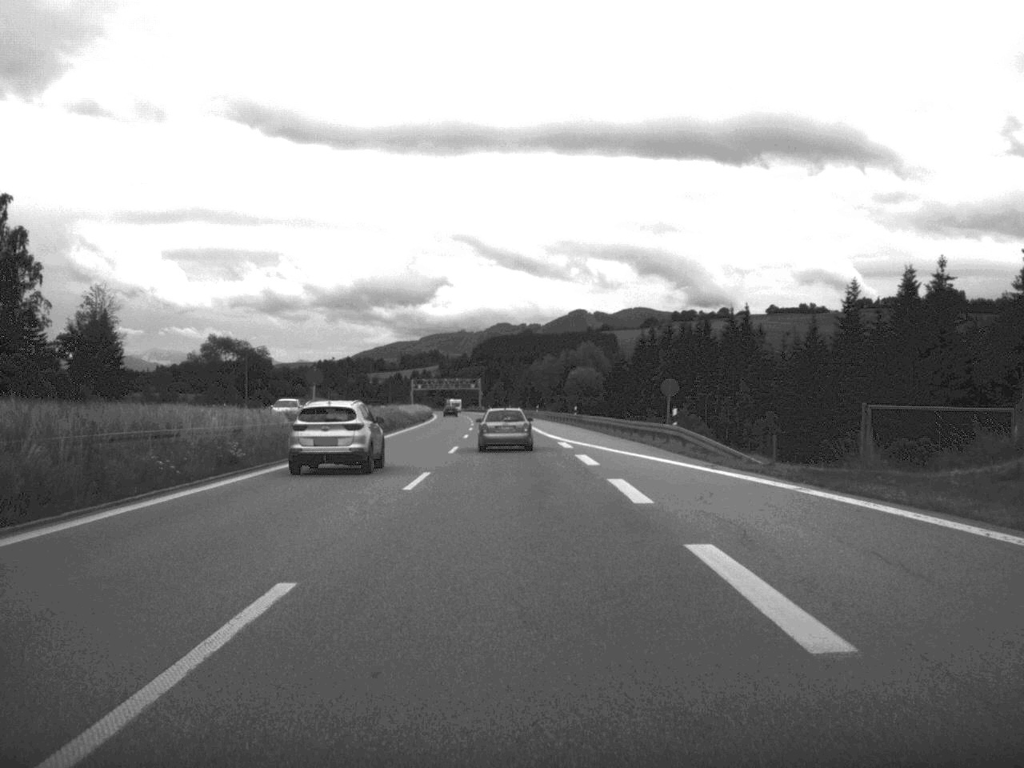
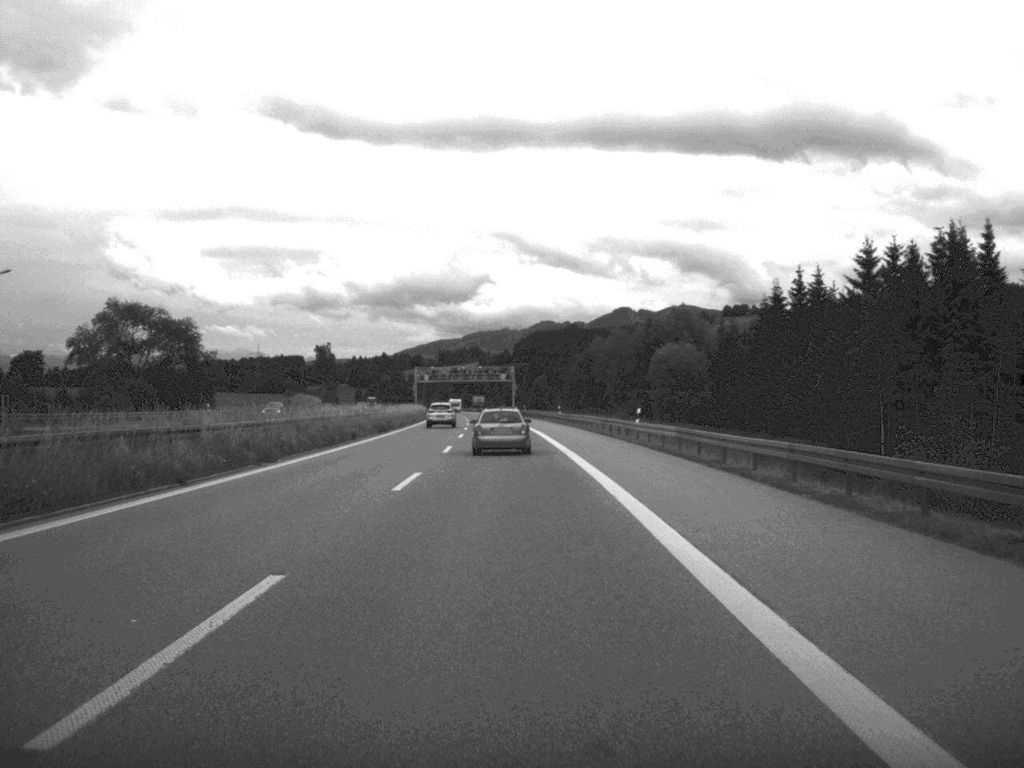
(-1.5, +87.6) m; -2°
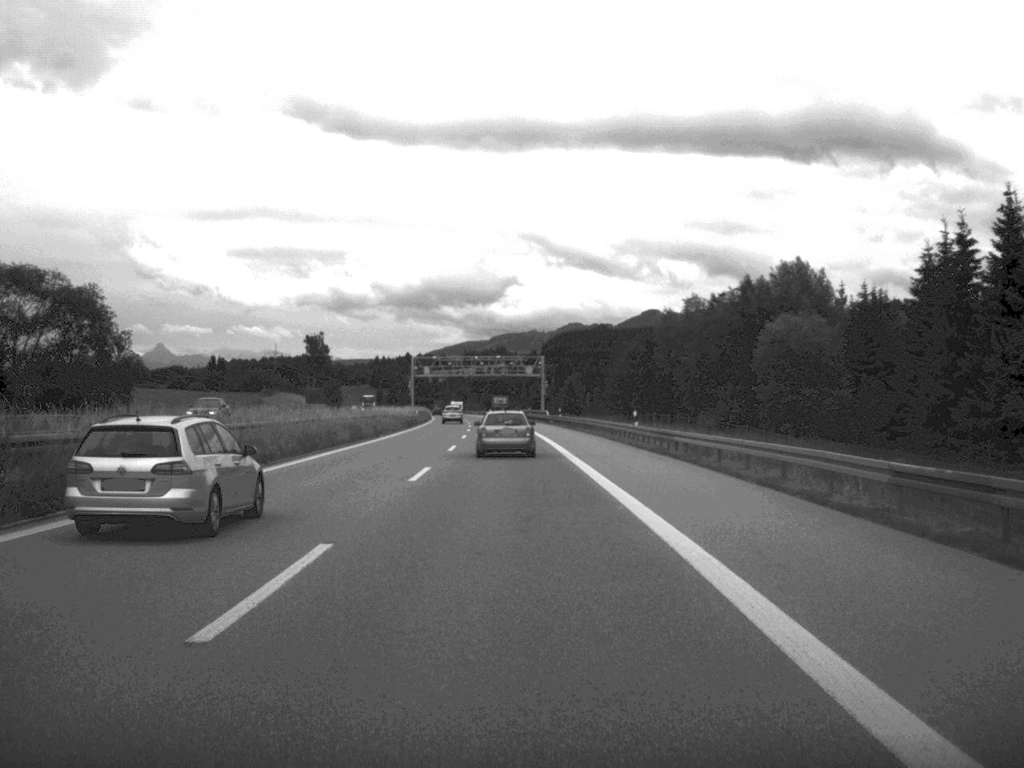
(-0.7, +50.1) m; -1°
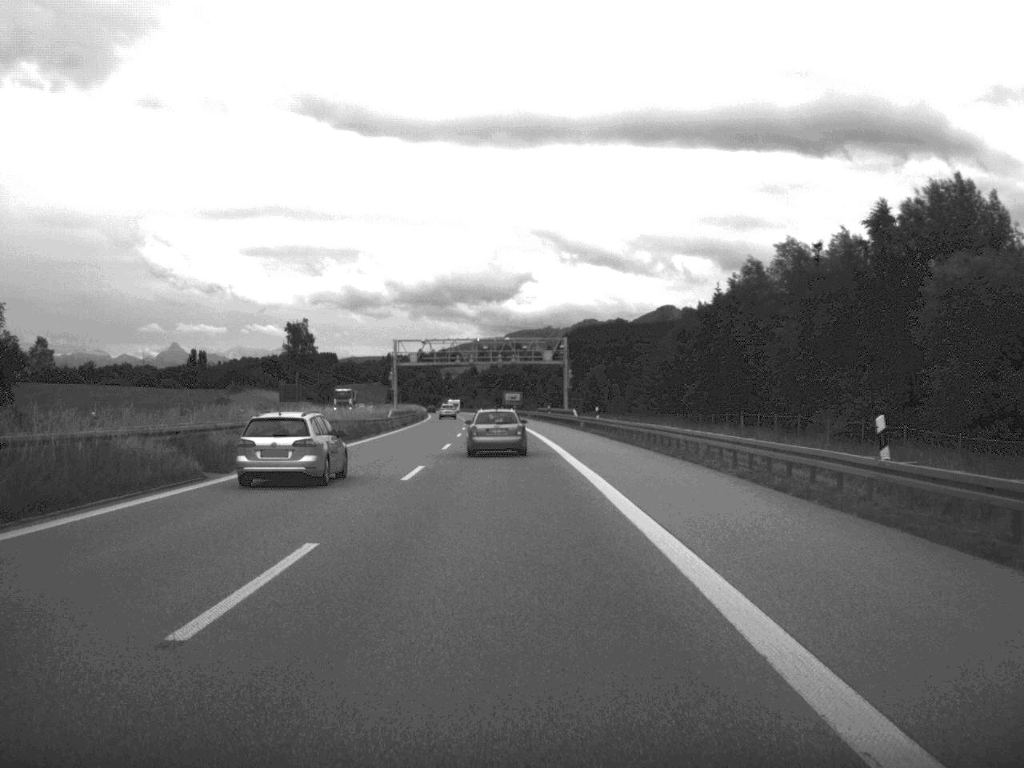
(-0.2, +35.5) m; -1°
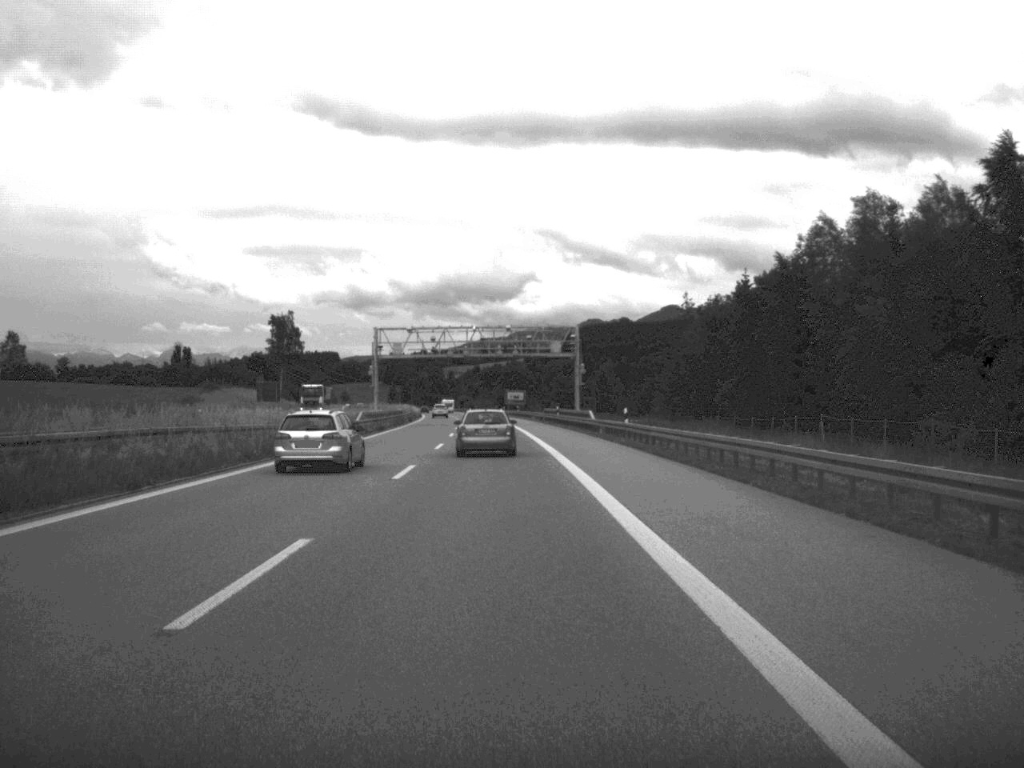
(0.0, +17.4) m; 0°
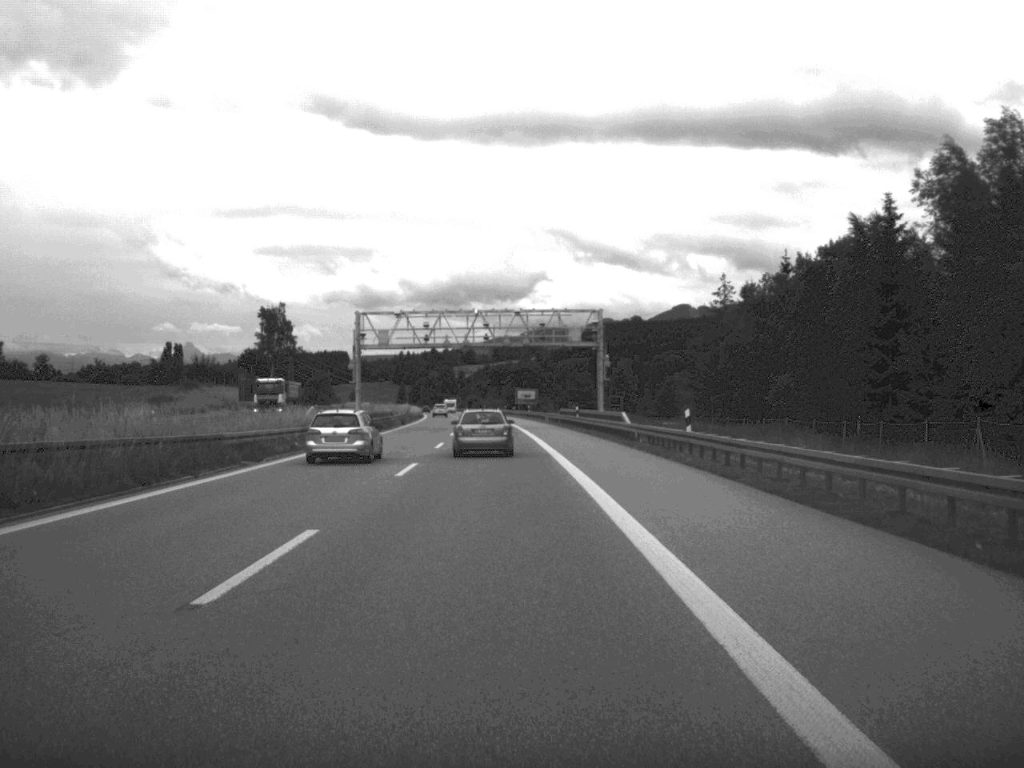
(-0.1, +16.6) m; -1°
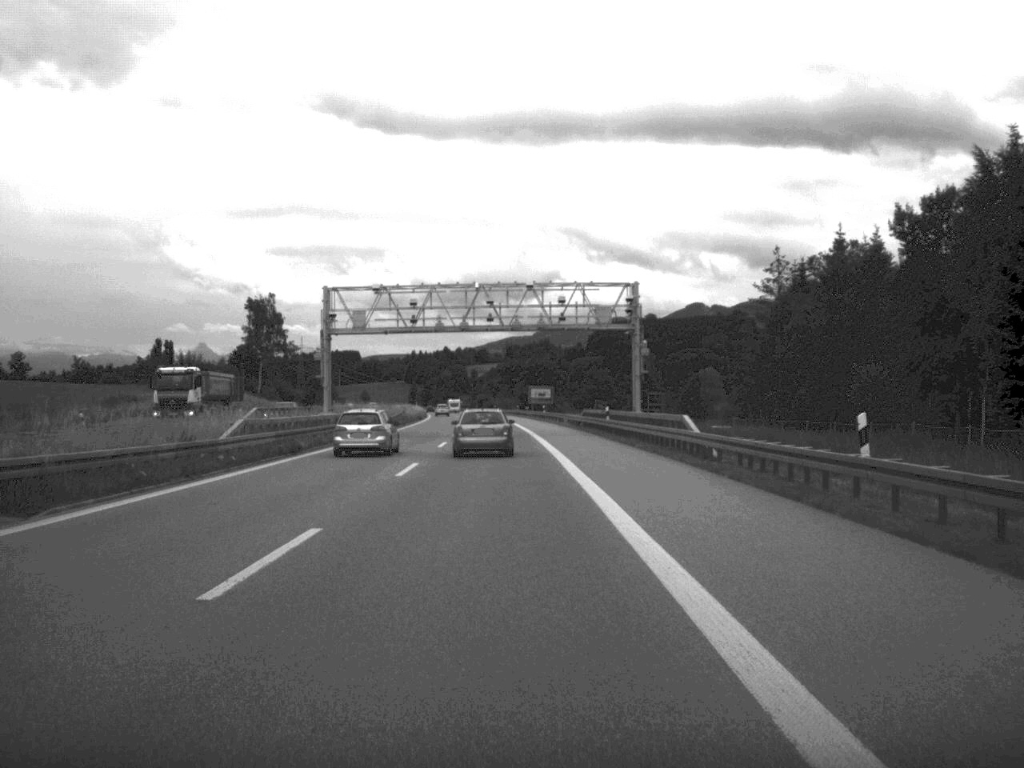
(-0.1, +17.4) m; -1°
